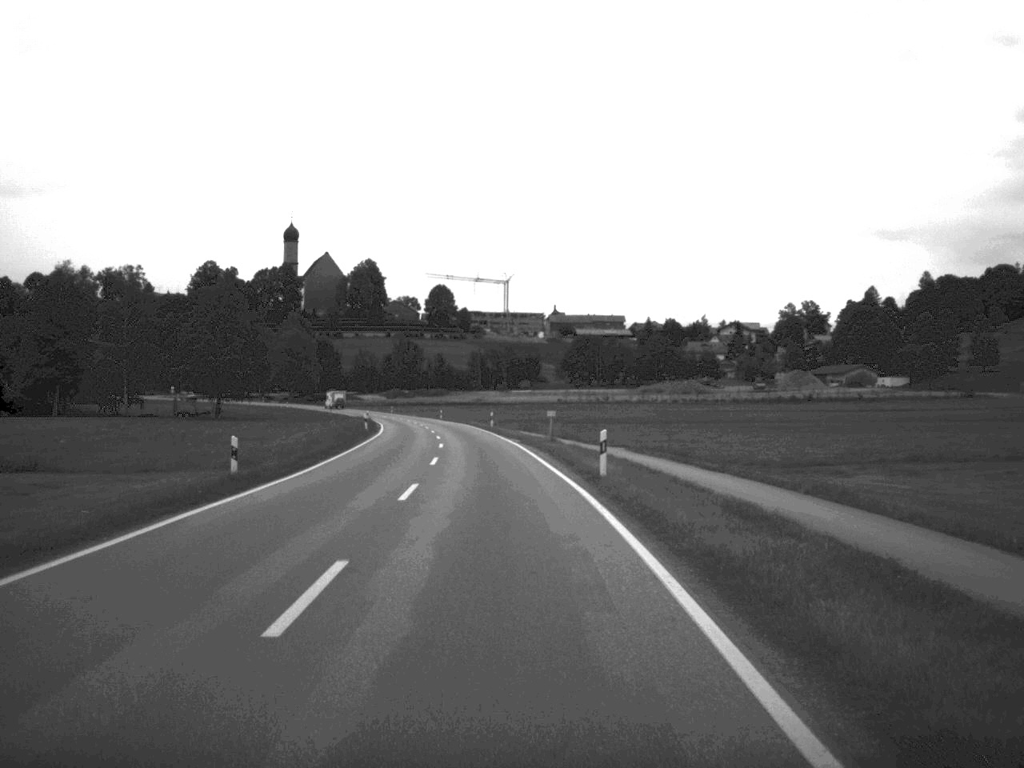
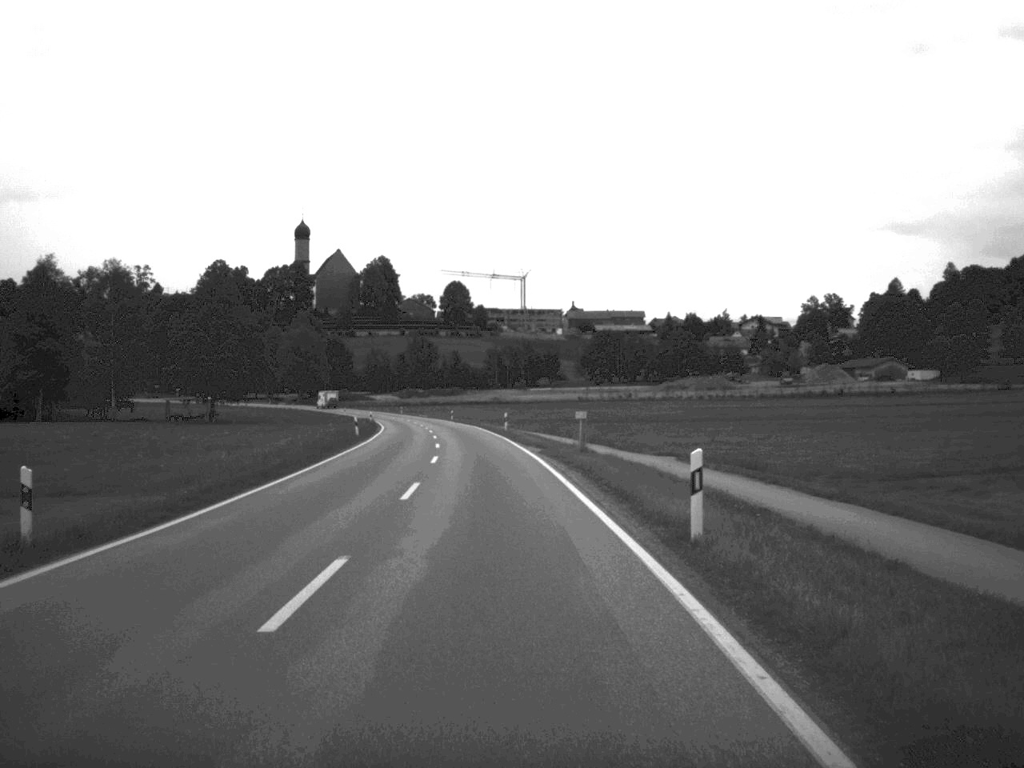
(-0.1, +11.6) m; -1°
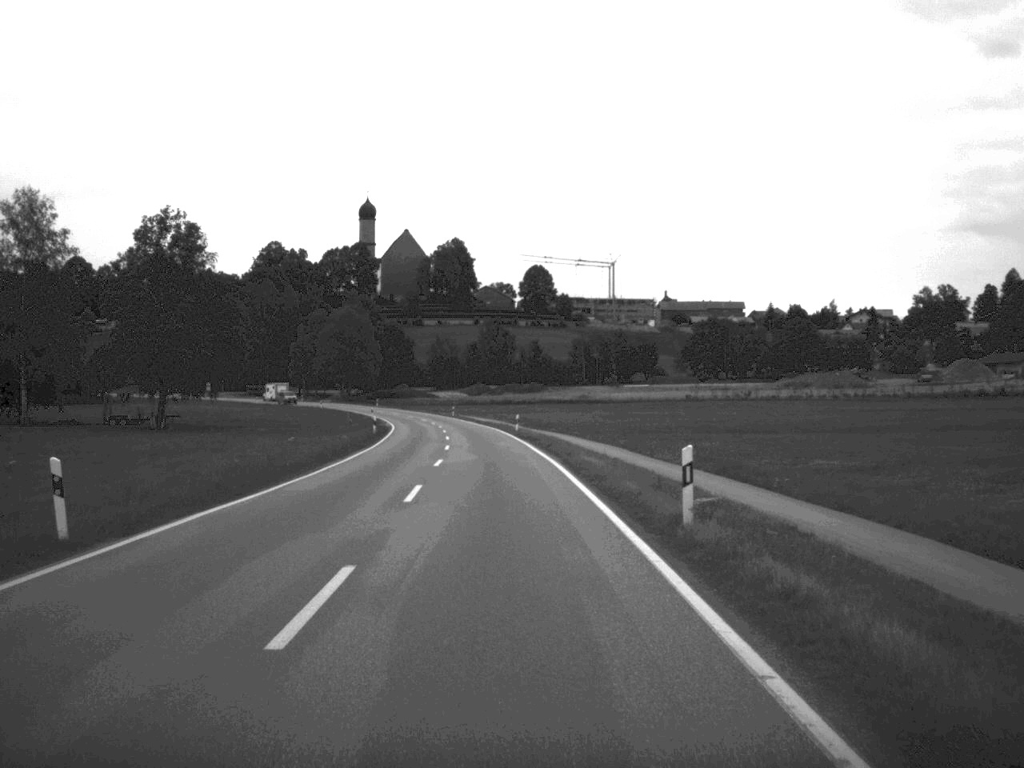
(-1.8, +48.1) m; -4°
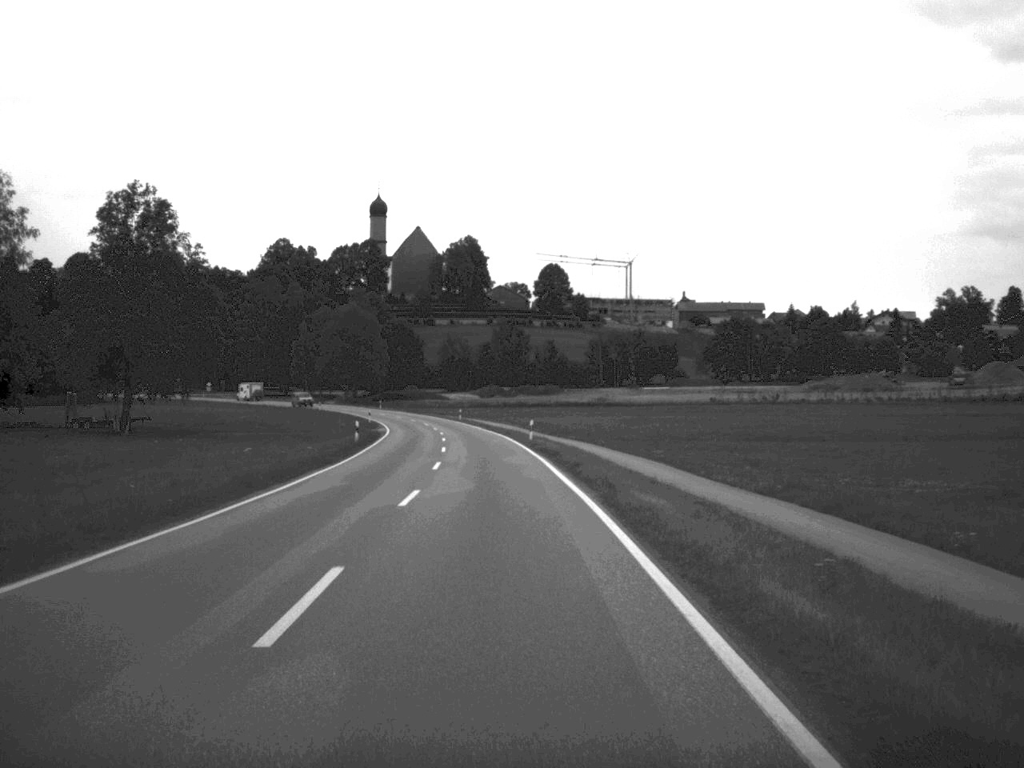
(-0.1, +11.7) m; -1°
